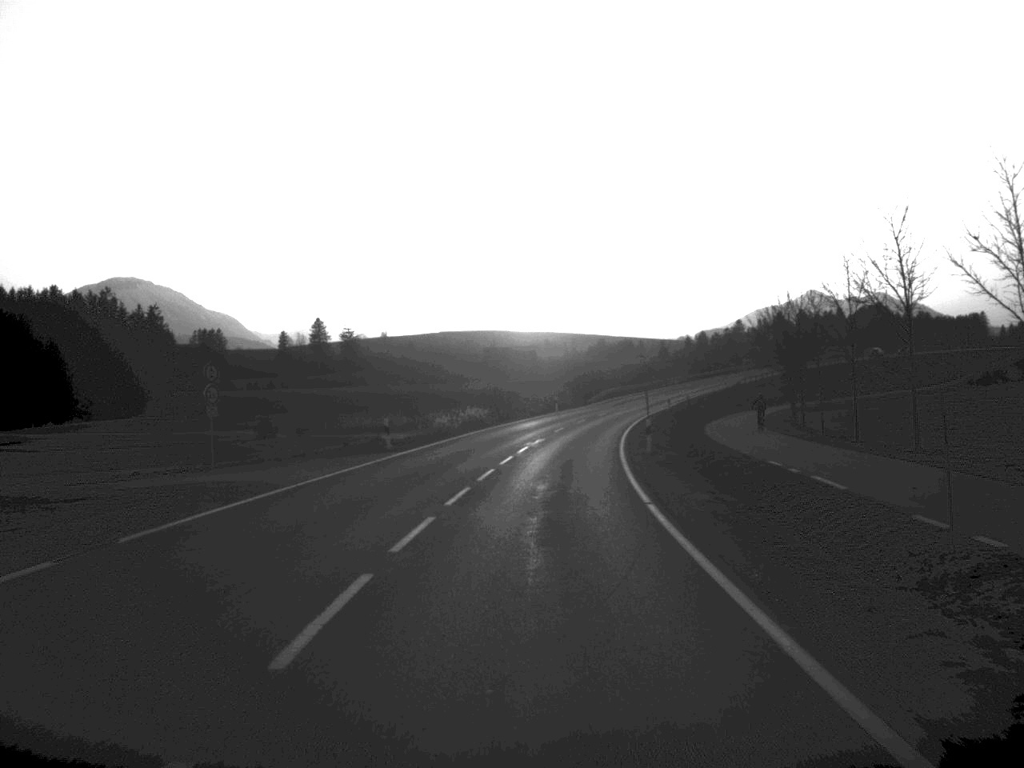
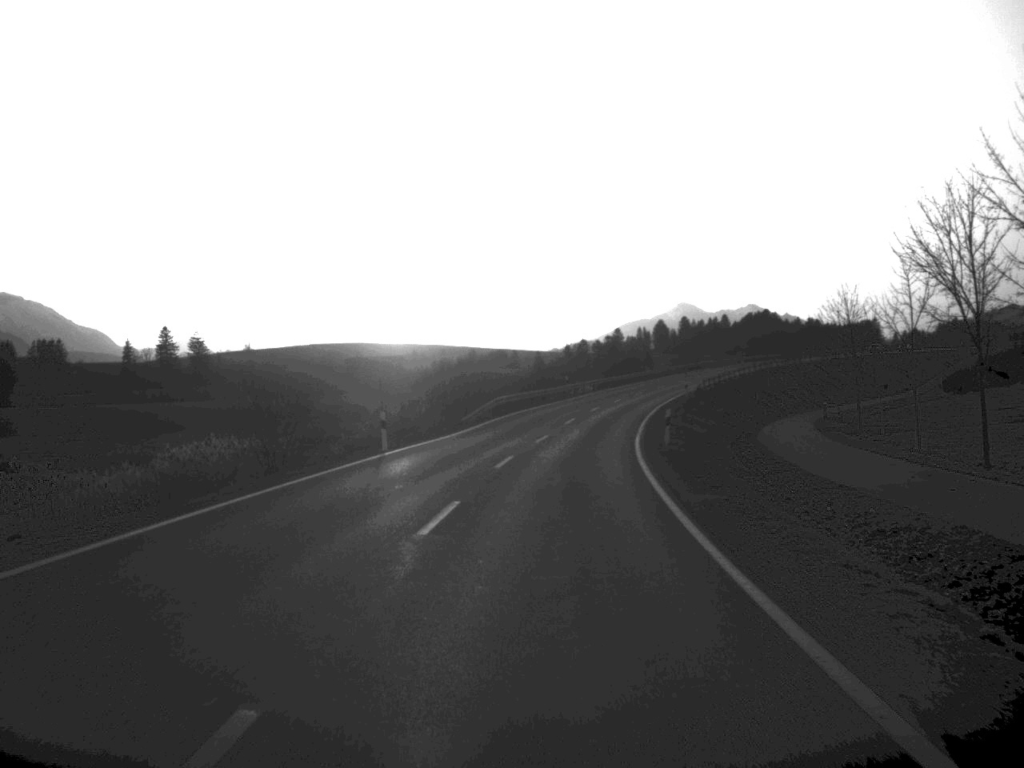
(+2.5, +52.6) m; +6°
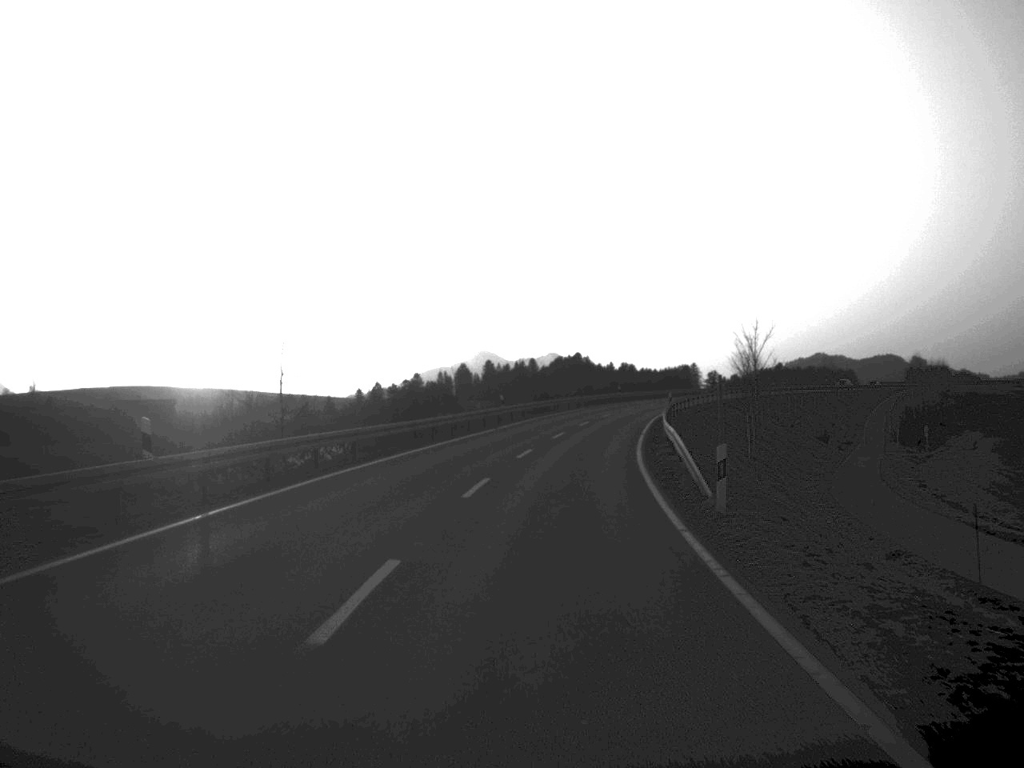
(+5.2, +65.7) m; +9°
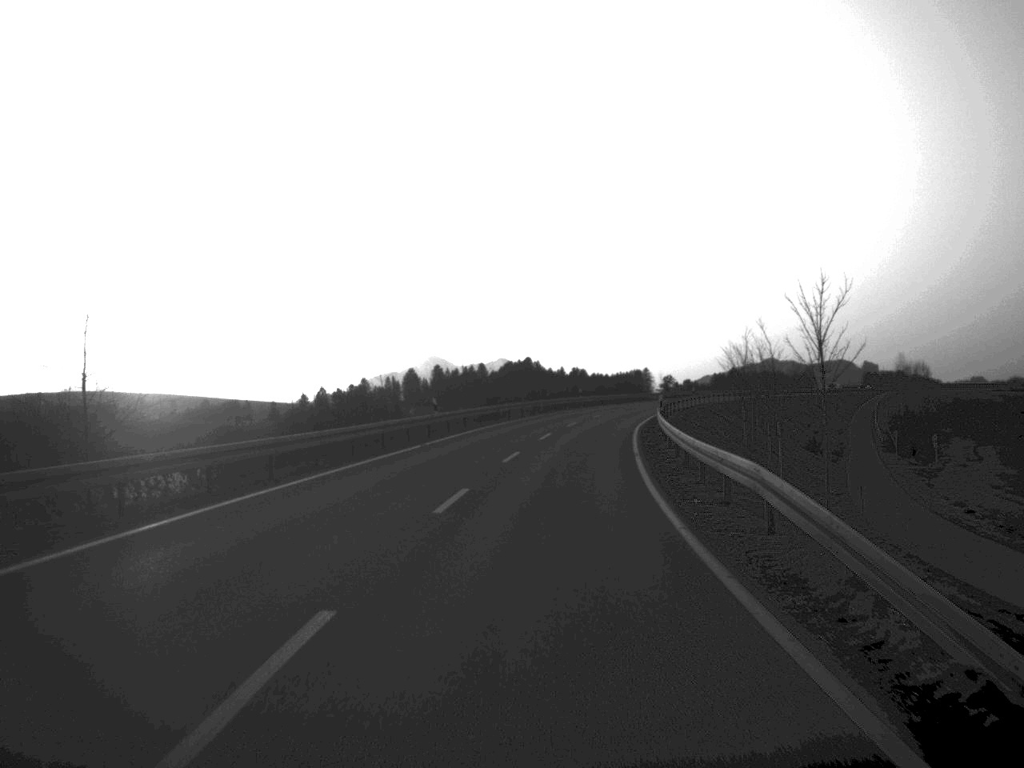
(+0.3, +15.5) m; +2°
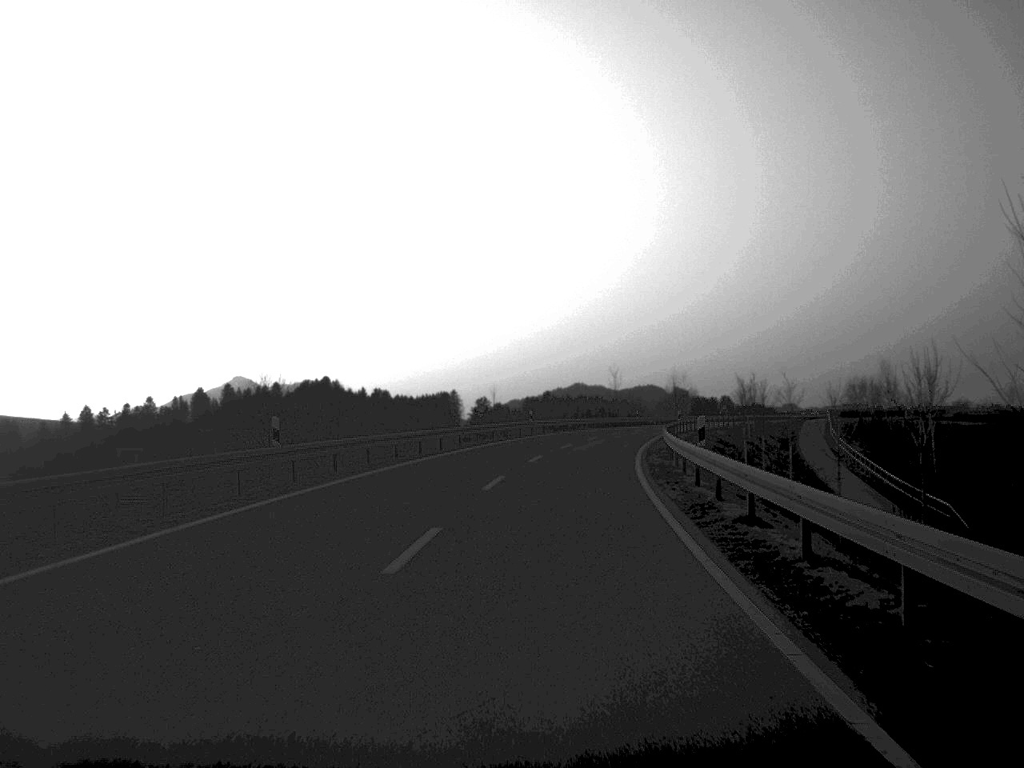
(+4.9, +65.4) m; +9°
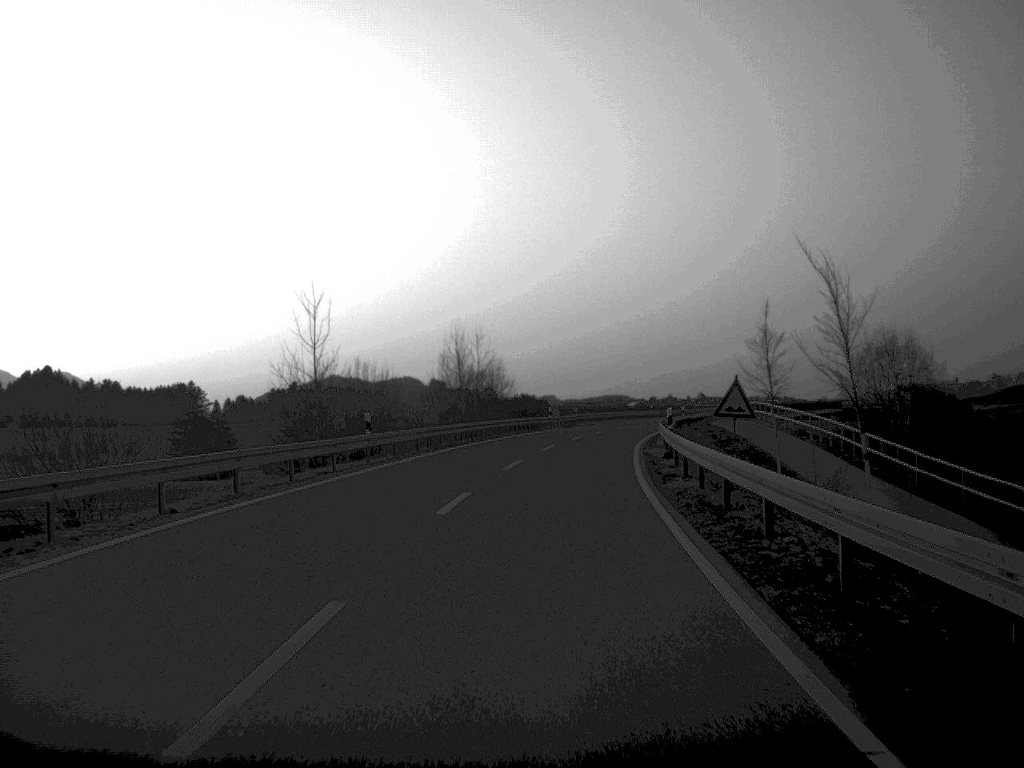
(+7.5, +78.2) m; +11°
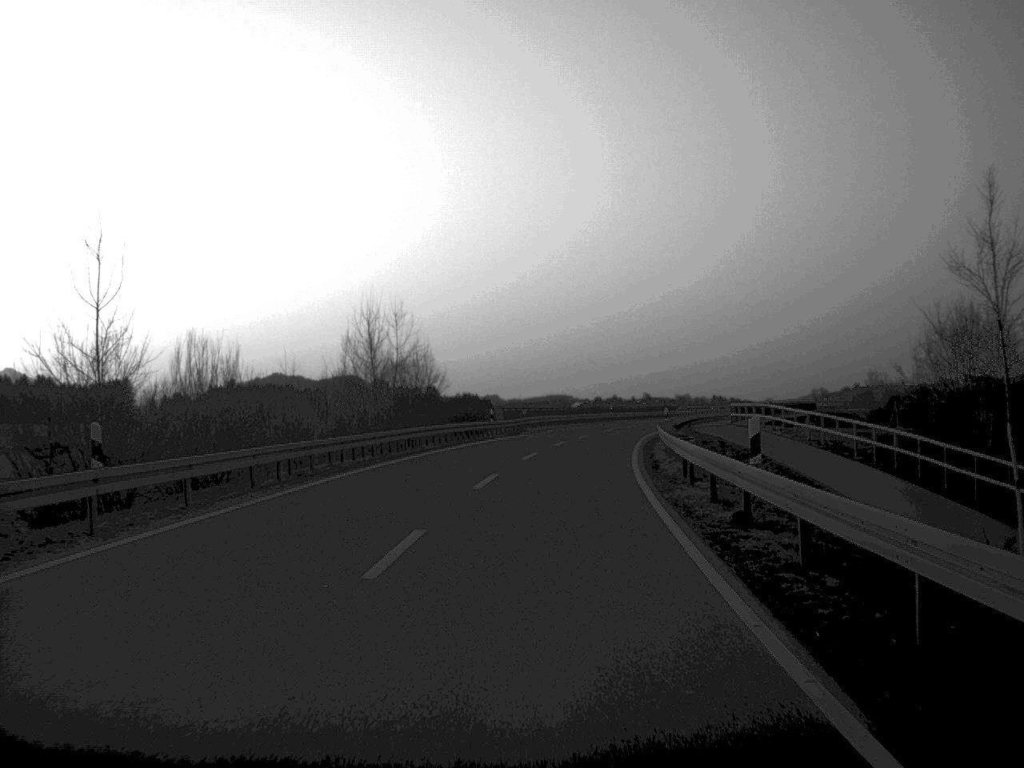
(+0.4, +18.4) m; +3°
